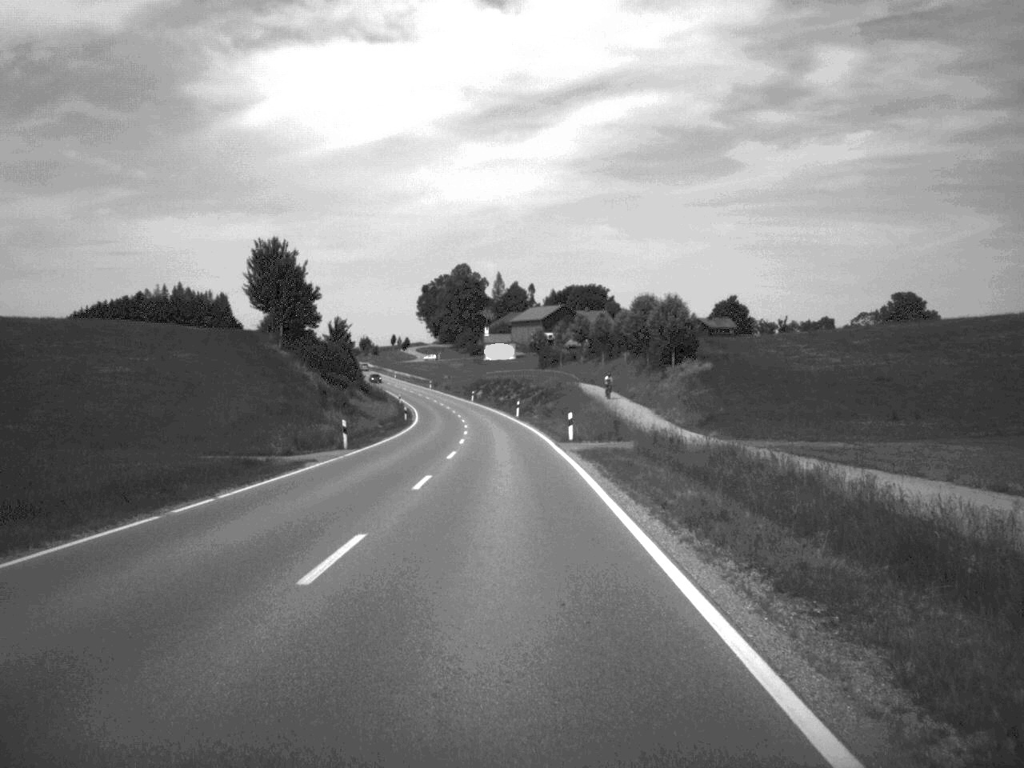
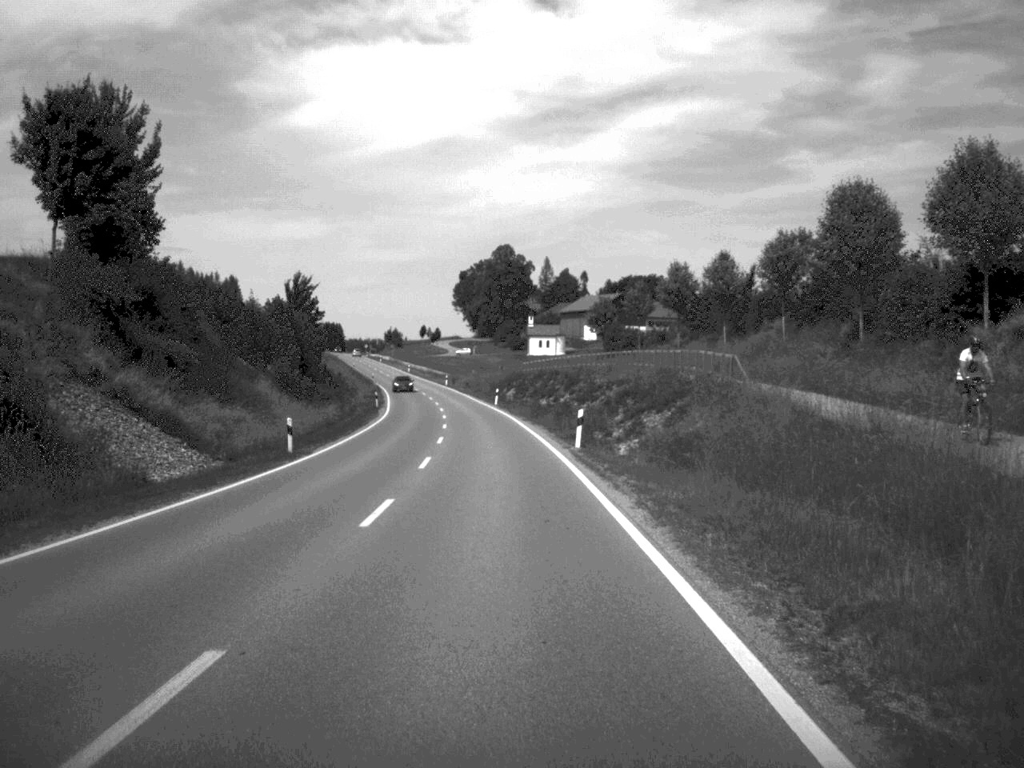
(-0.7, +53.8) m; -2°
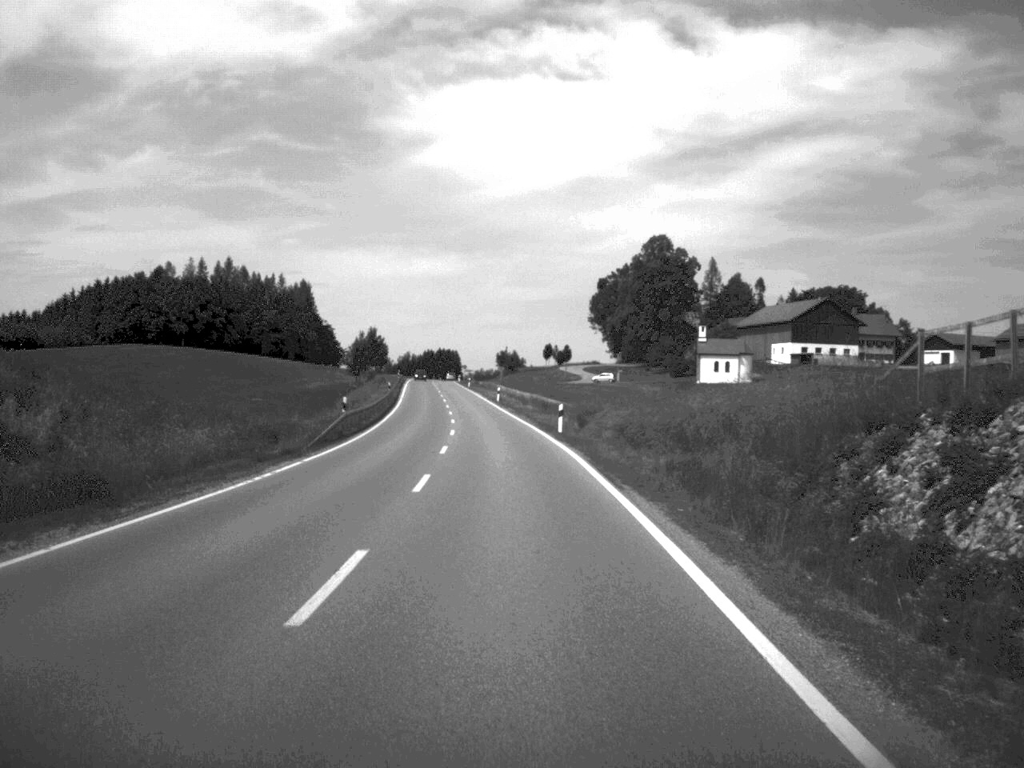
(-4.6, +88.4) m; -6°
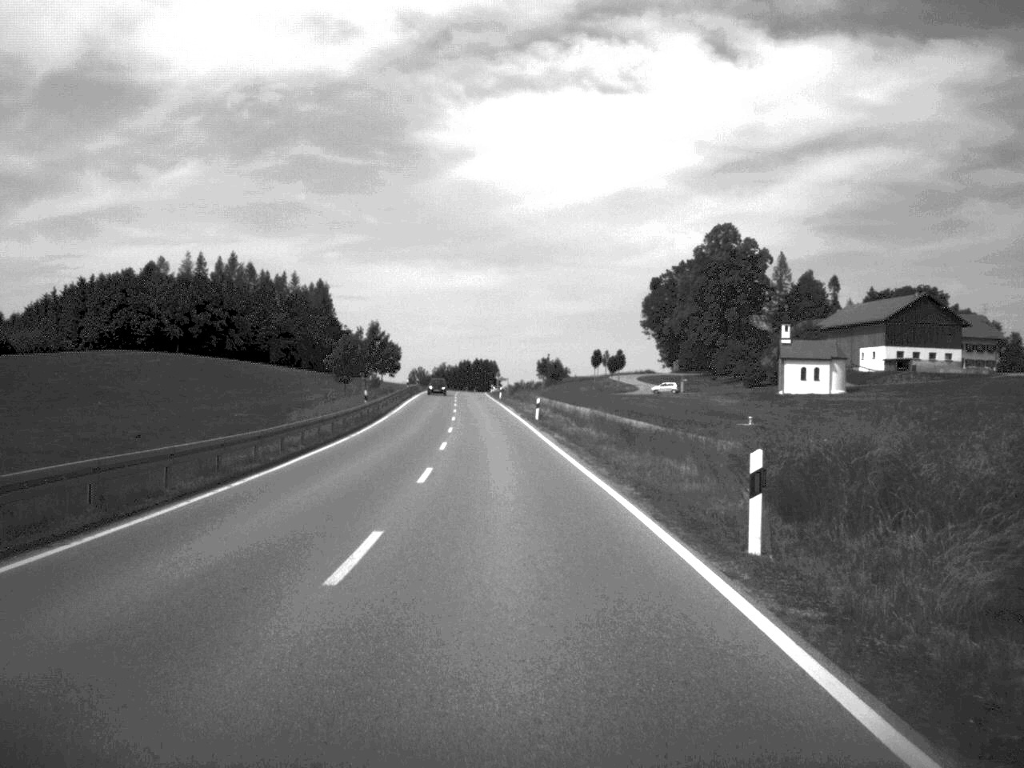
(-0.6, +33.4) m; -2°
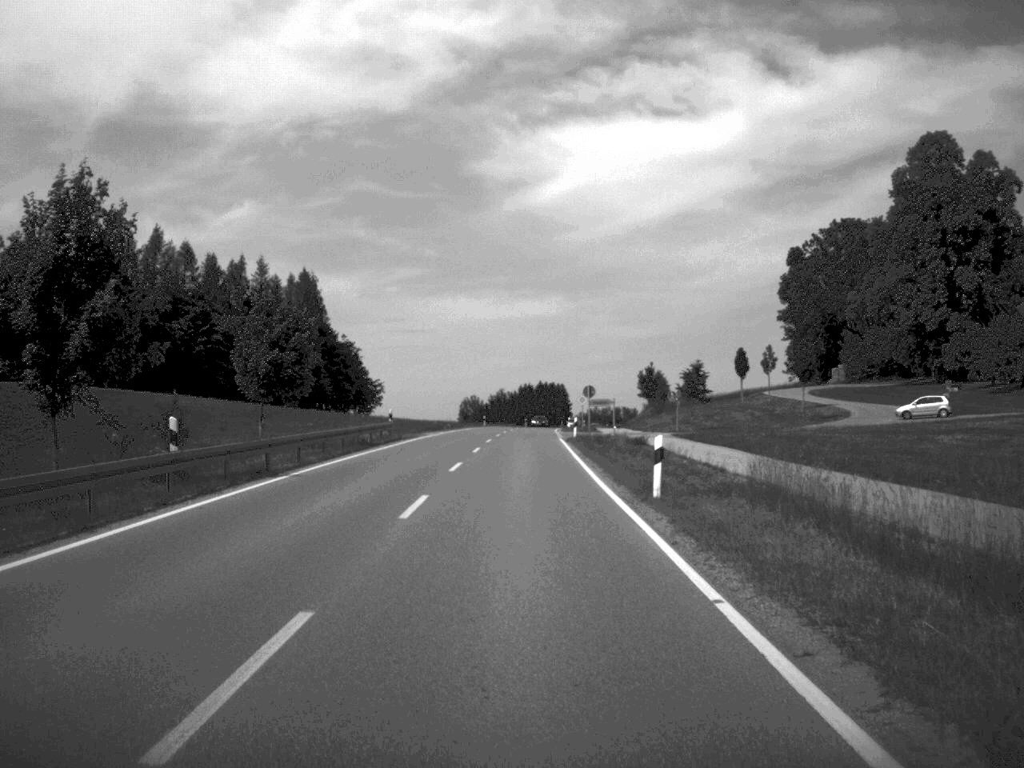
(-3.1, +86.9) m; -3°
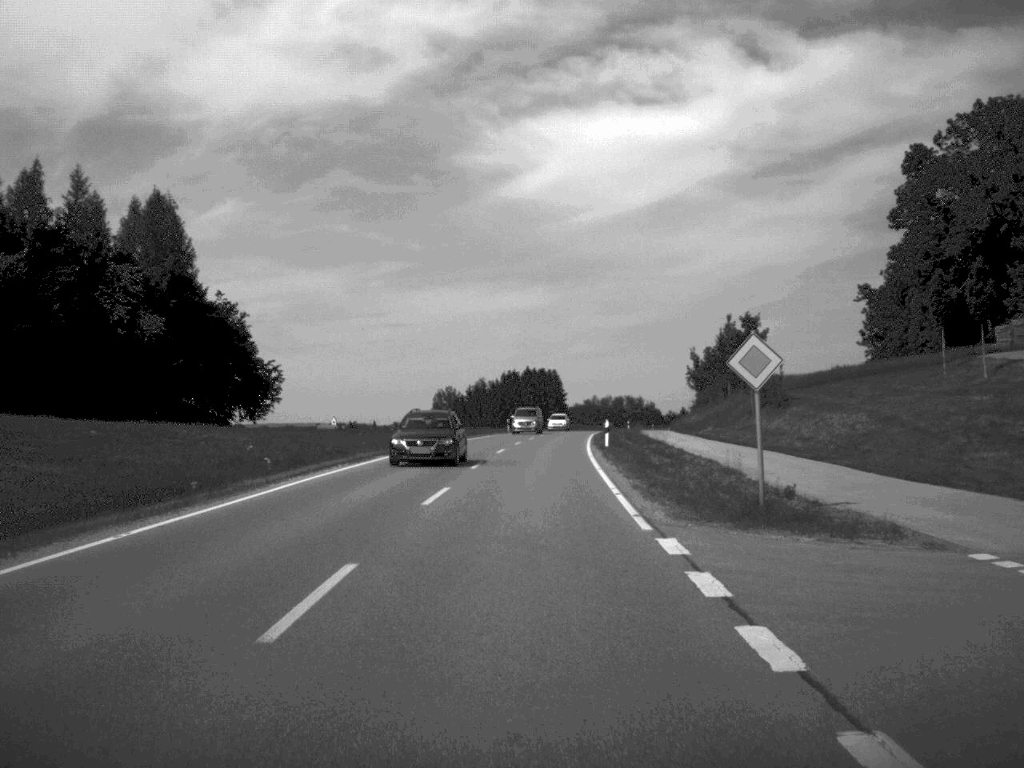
(+0.2, +67.6) m; +1°
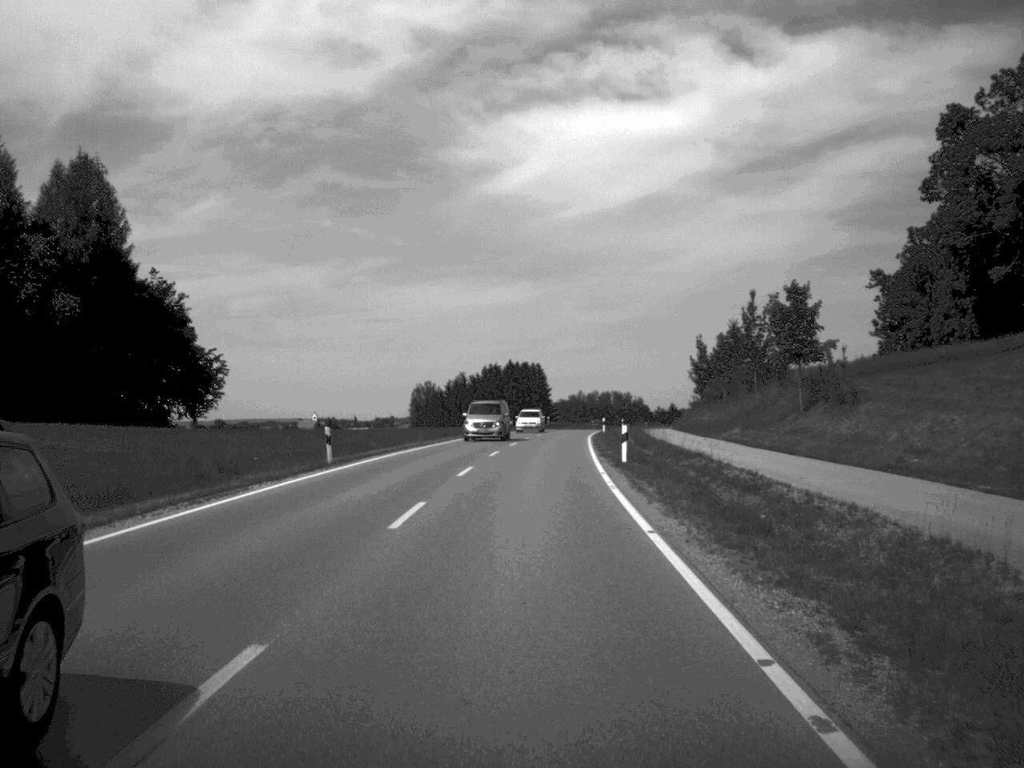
(+0.1, +16.0) m; +1°
